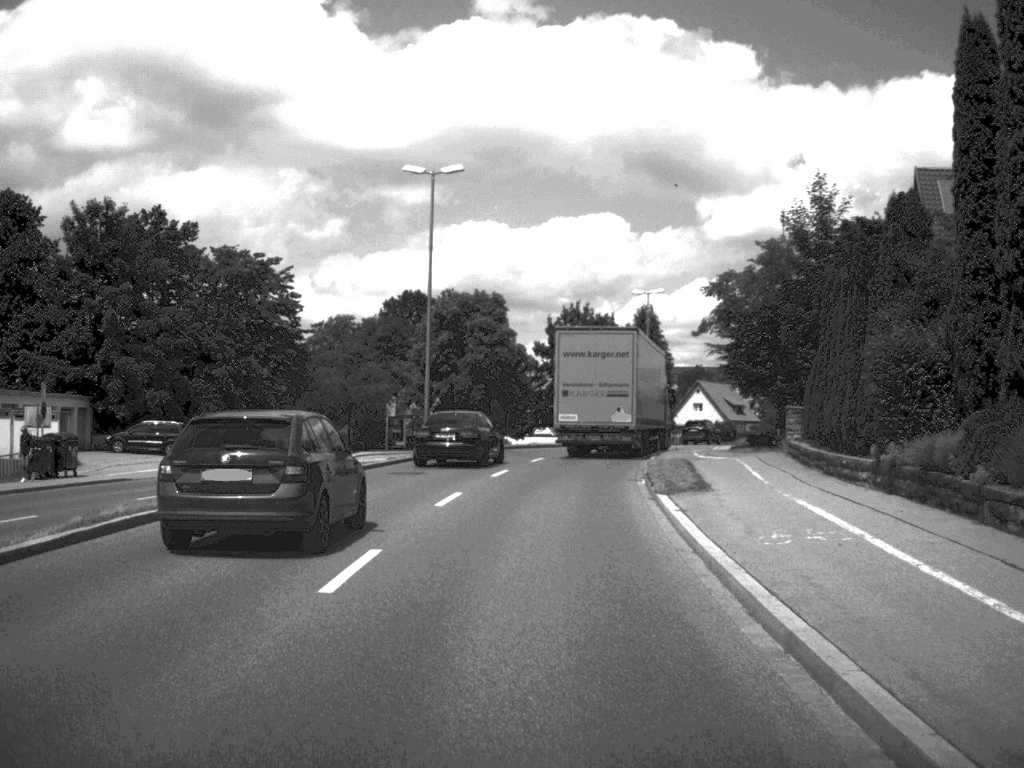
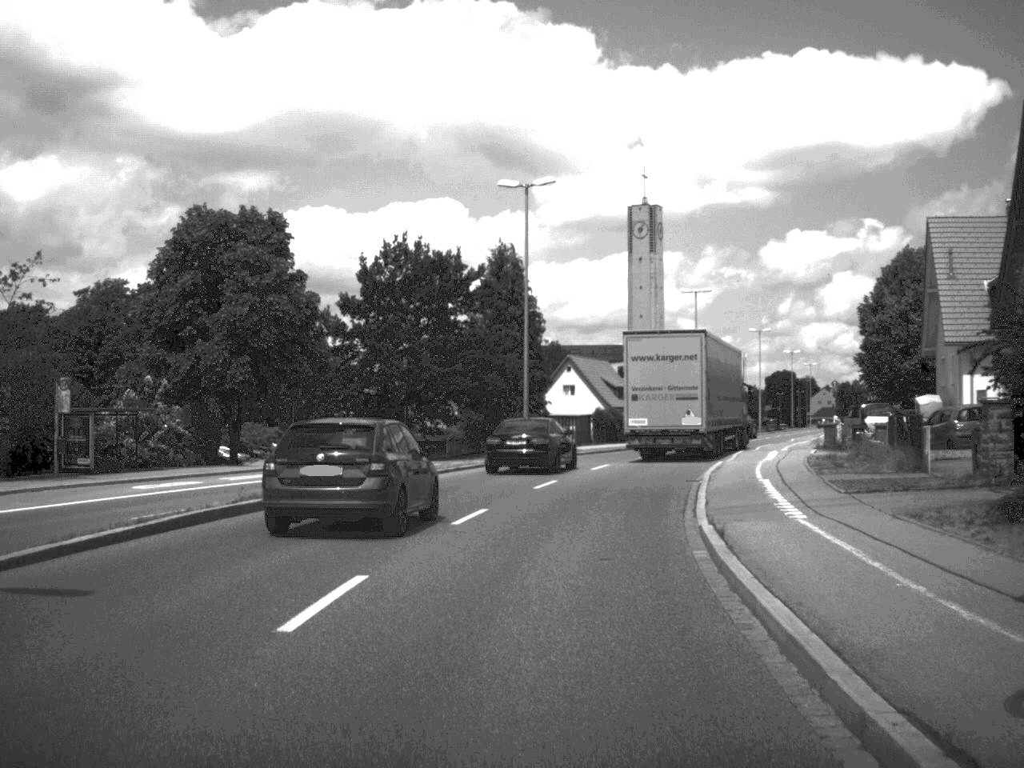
(+1.8, +36.8) m; +7°
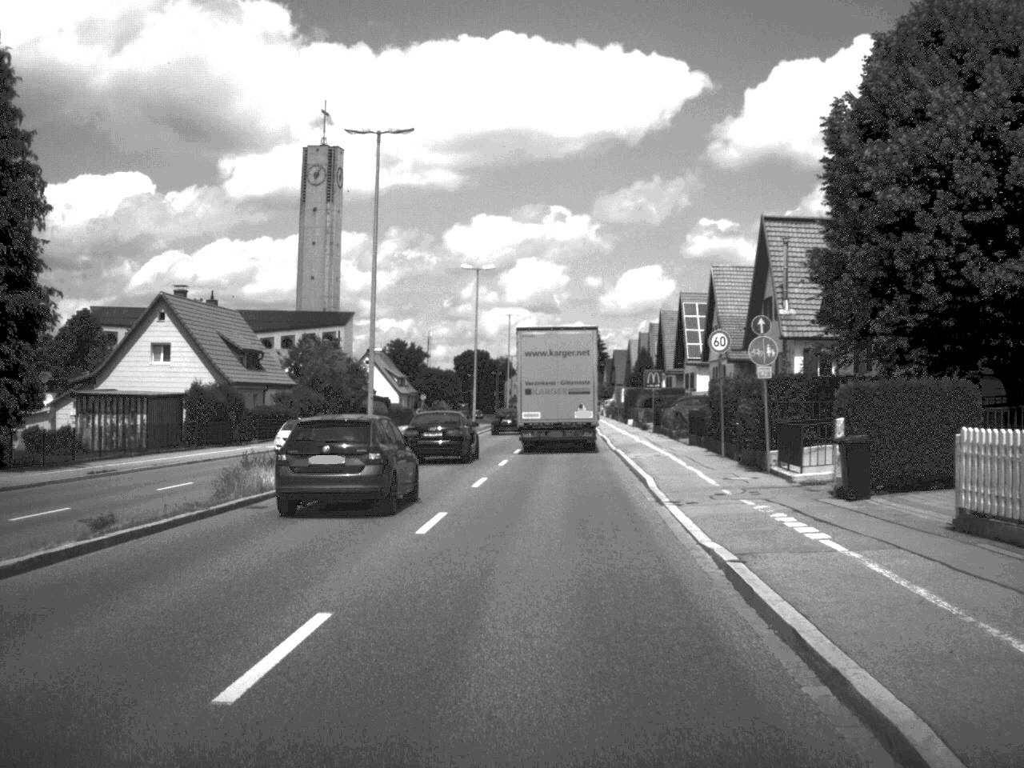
(+6.0, +46.2) m; +14°
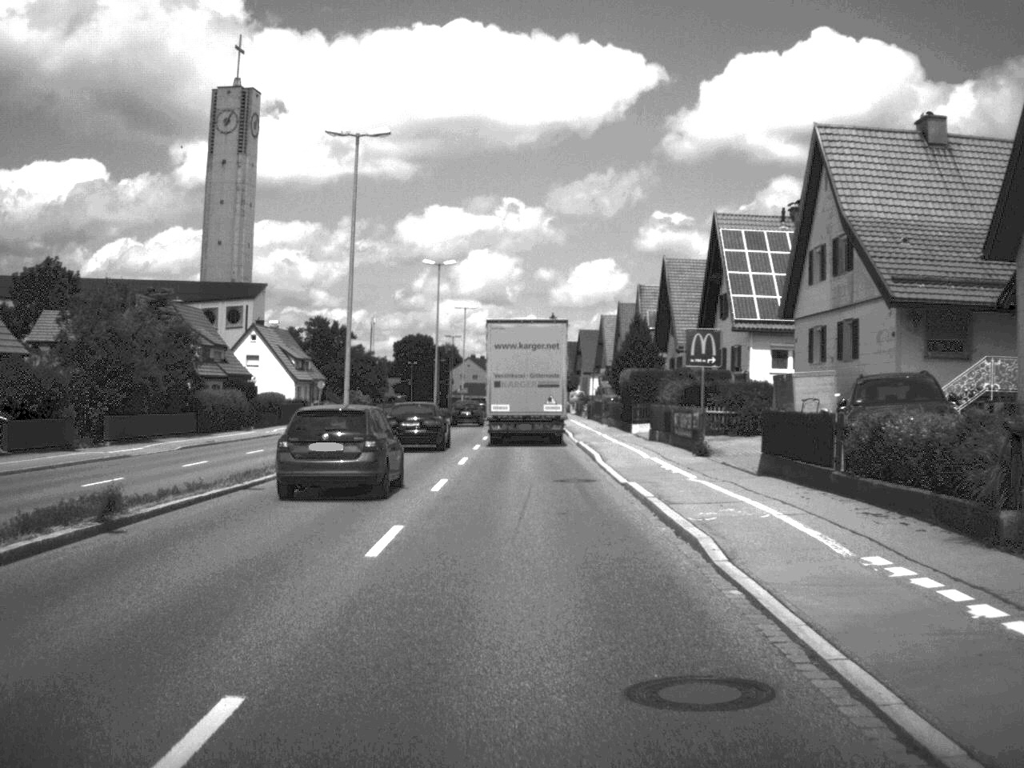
(+0.9, +38.4) m; +2°
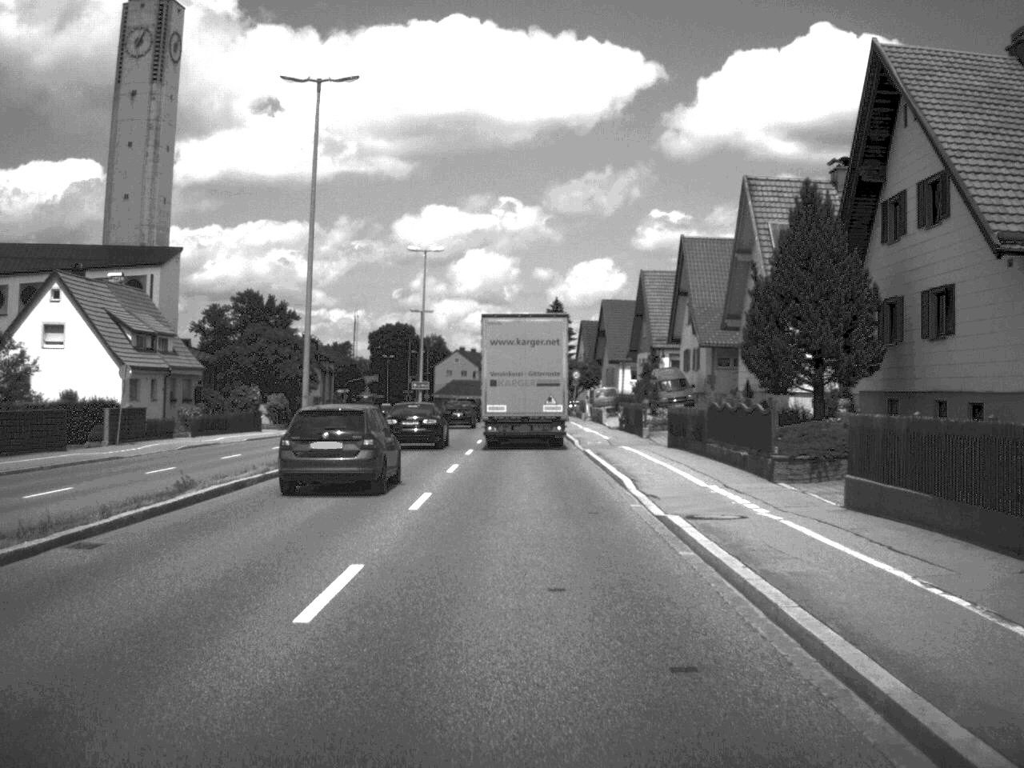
(-0.1, +47.7) m; 0°
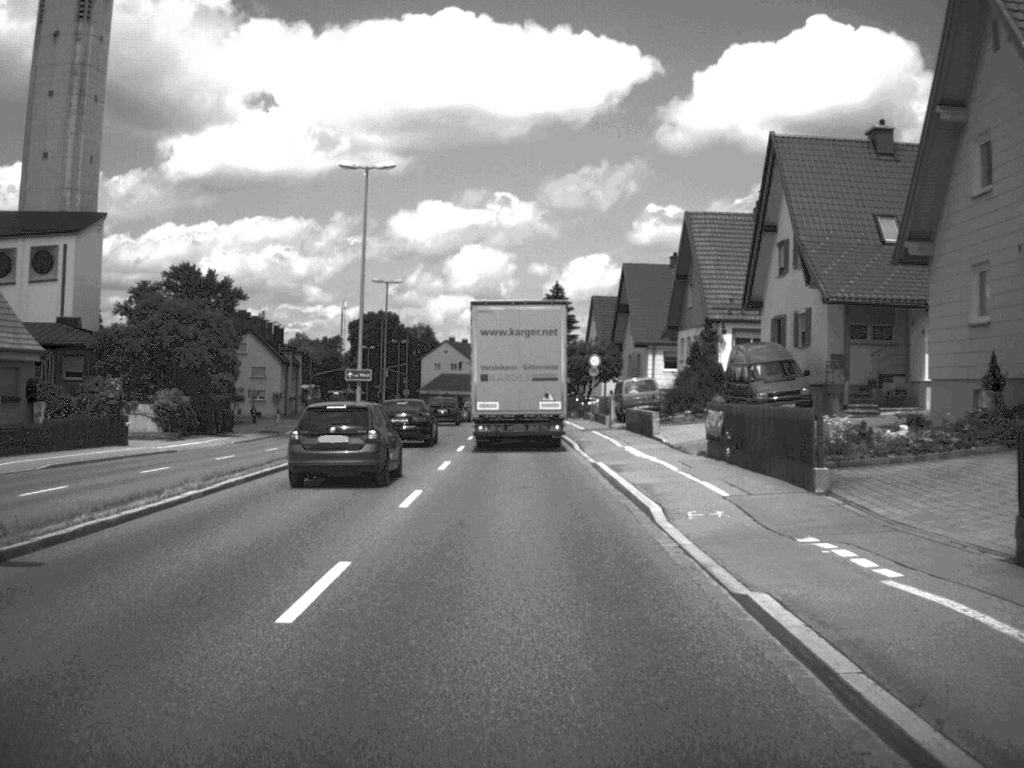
(0.0, +26.3) m; 0°
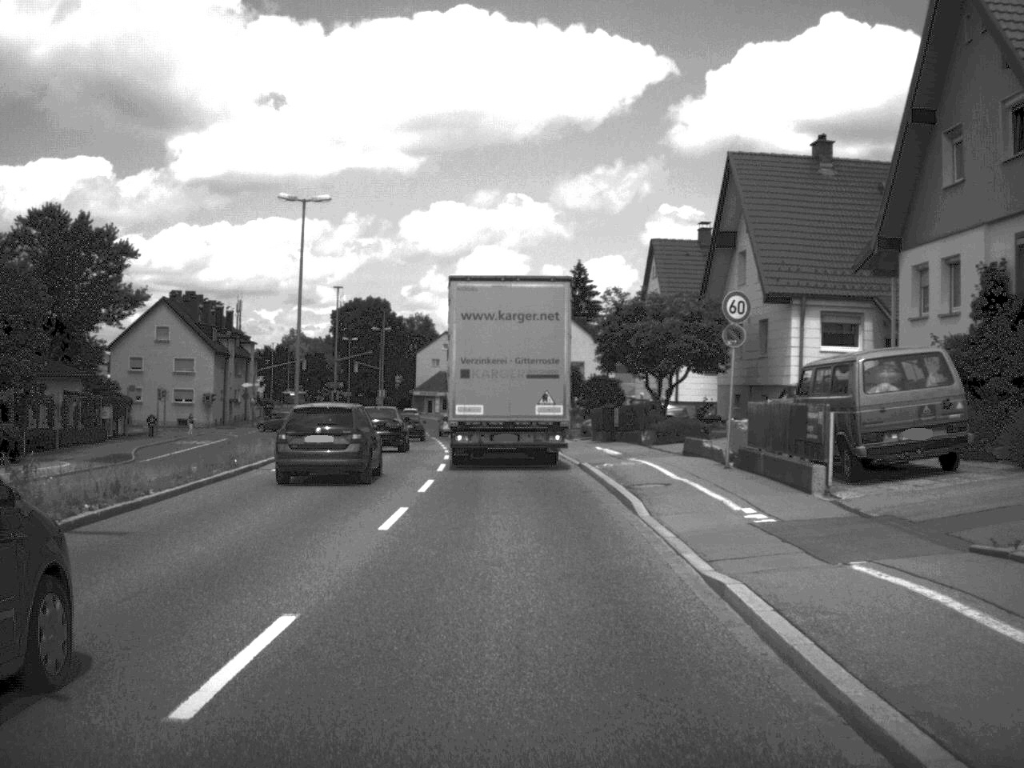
(-0.2, +38.1) m; -1°
